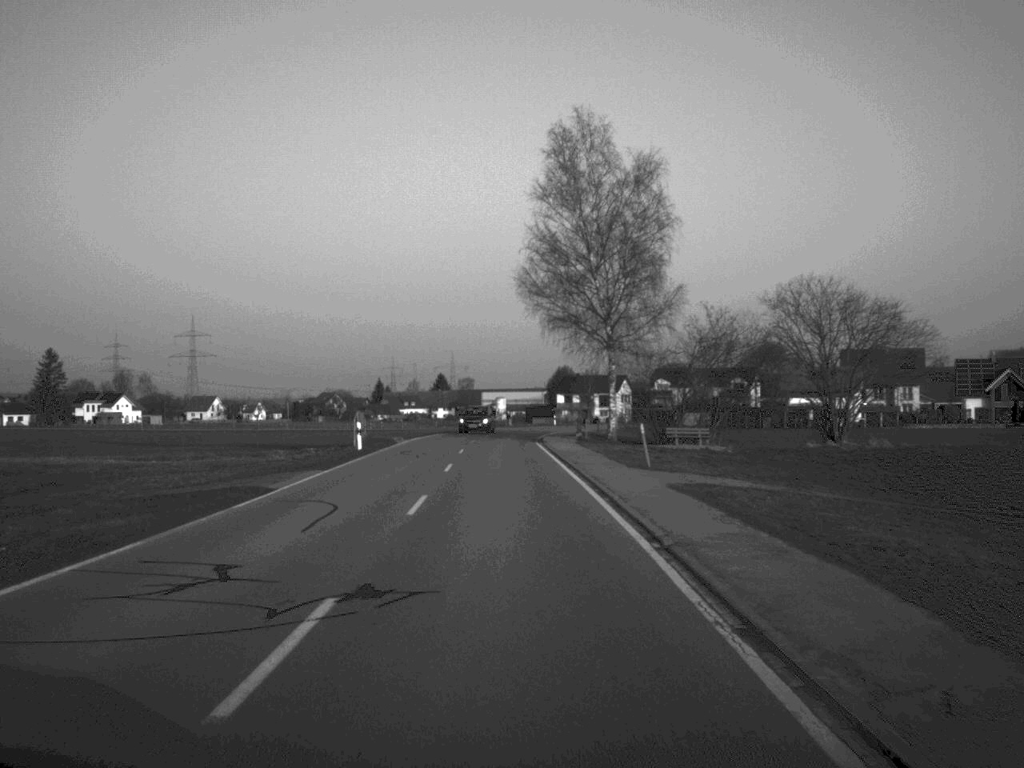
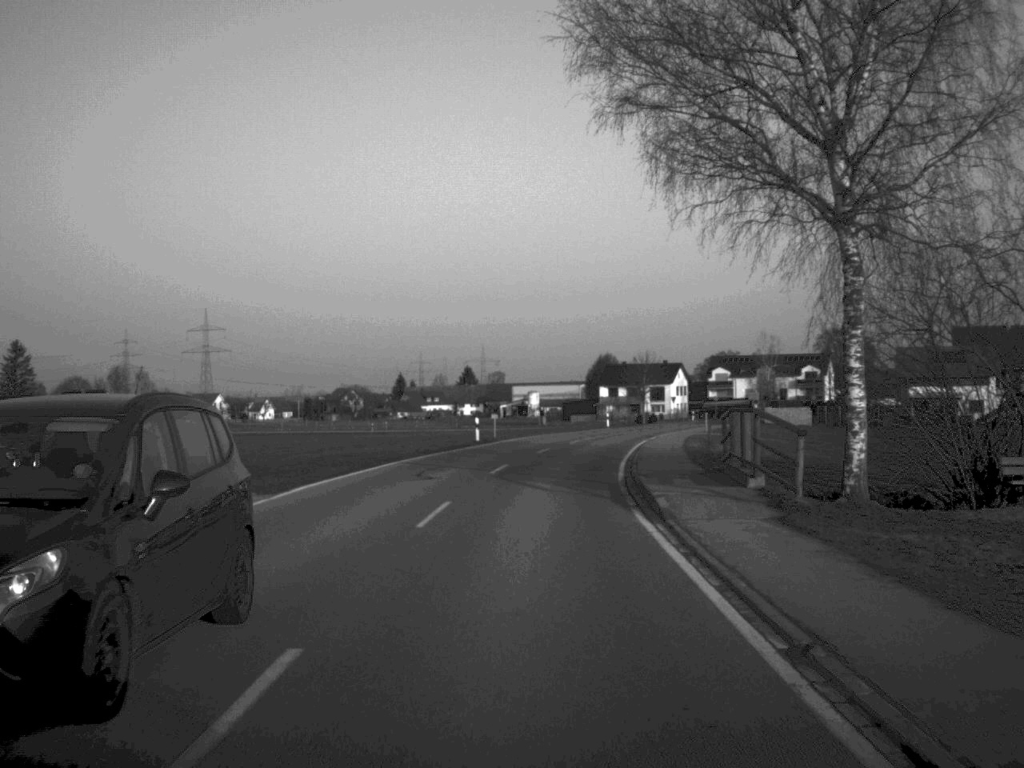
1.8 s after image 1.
(-0.6, +38.4) m; -1°
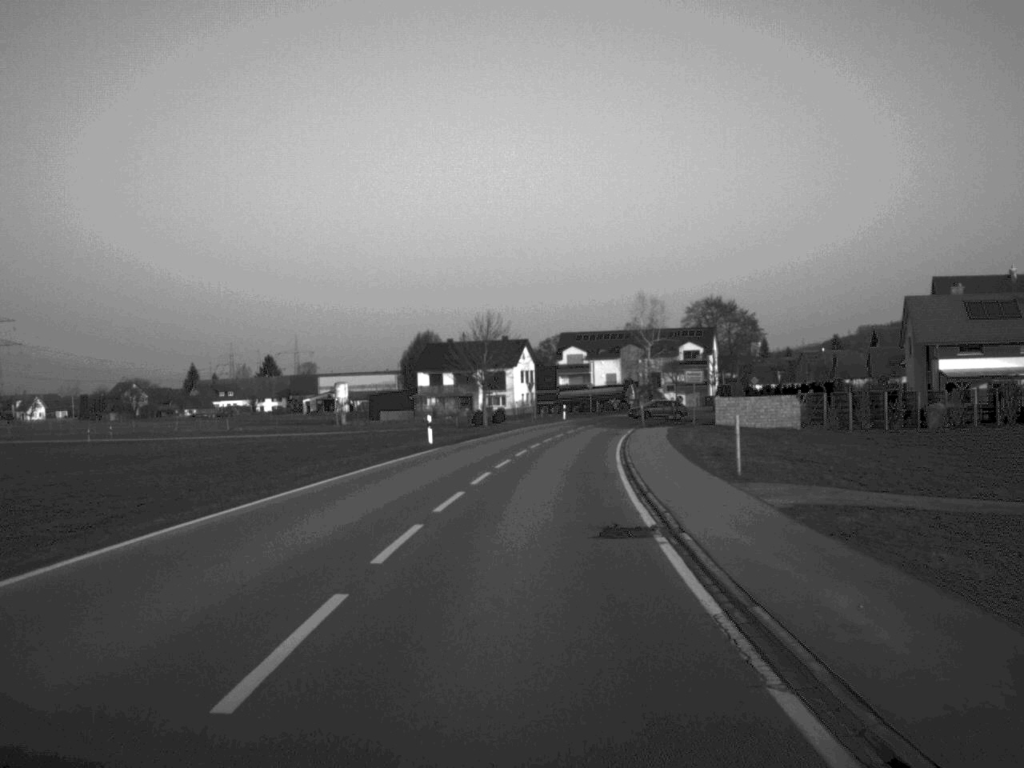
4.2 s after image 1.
(+3.3, +51.4) m; +8°
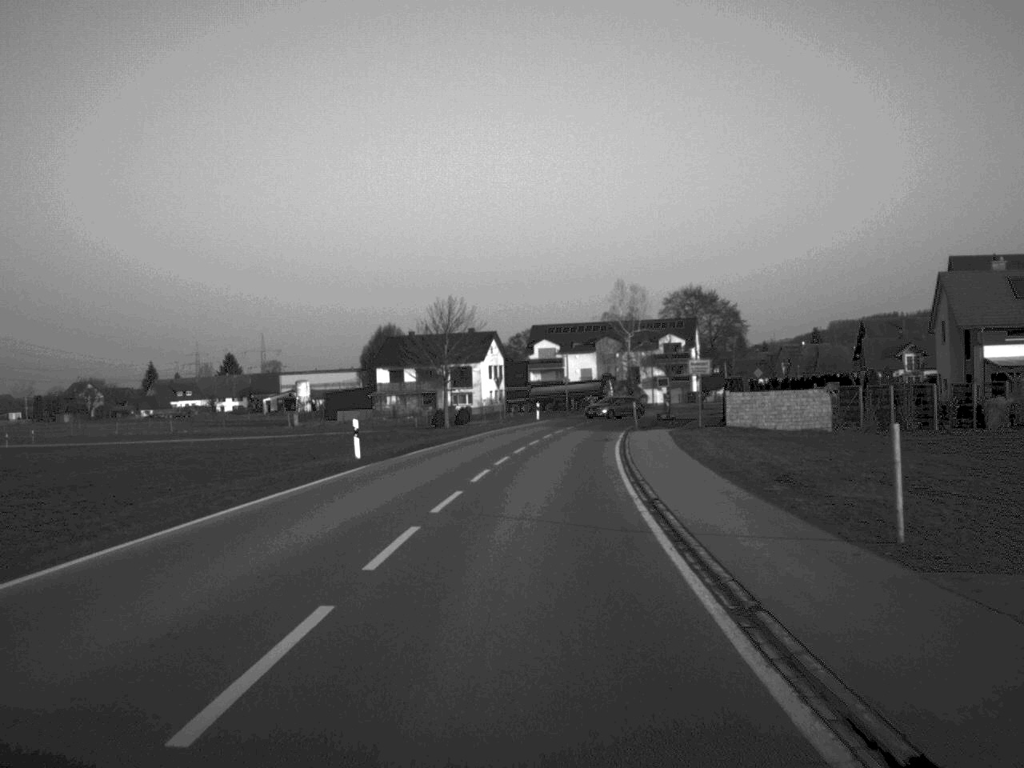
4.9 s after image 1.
(+0.1, +12.2) m; +1°
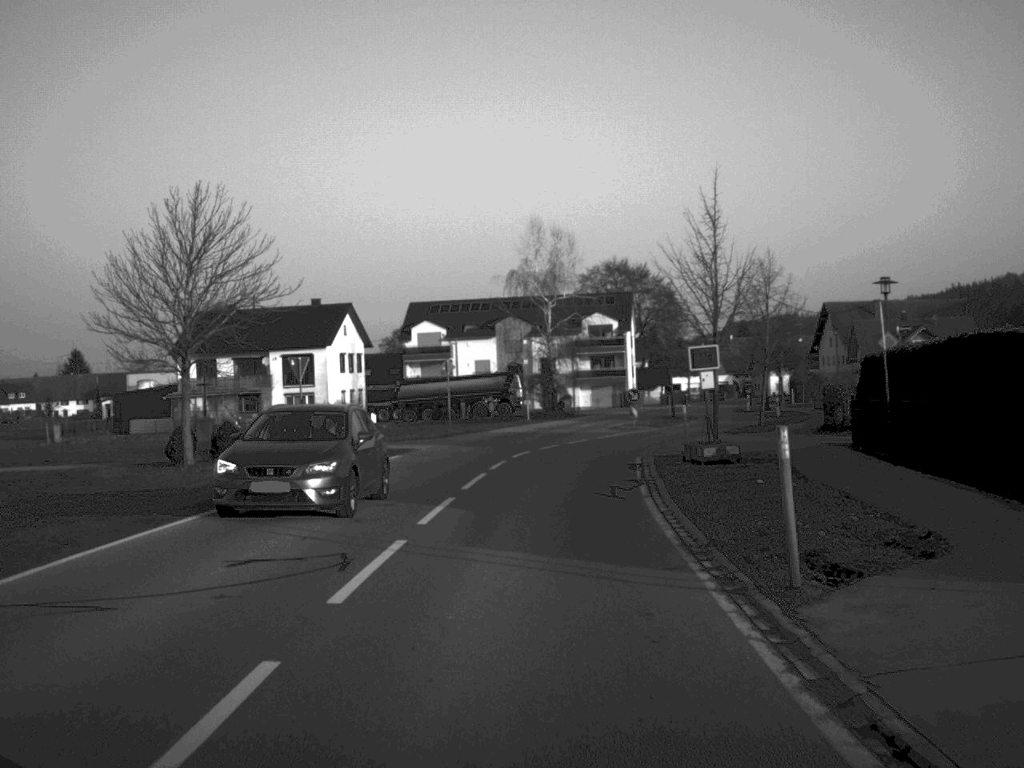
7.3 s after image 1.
(+1.7, +44.1) m; +5°
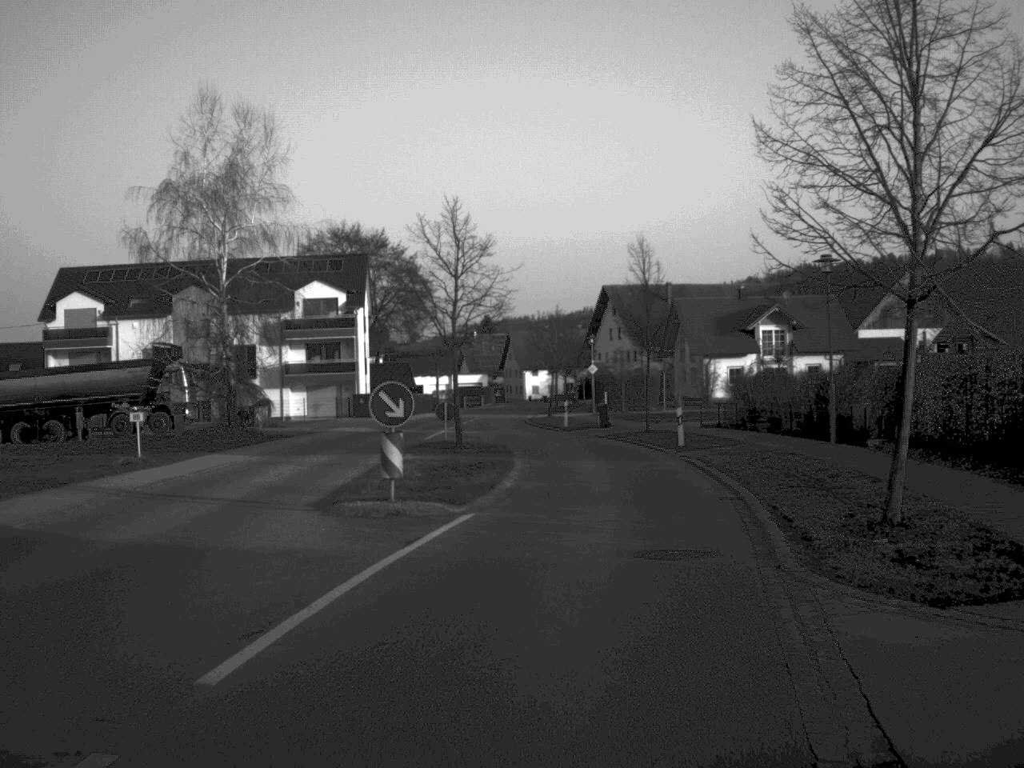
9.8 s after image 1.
(+2.4, +35.8) m; +12°
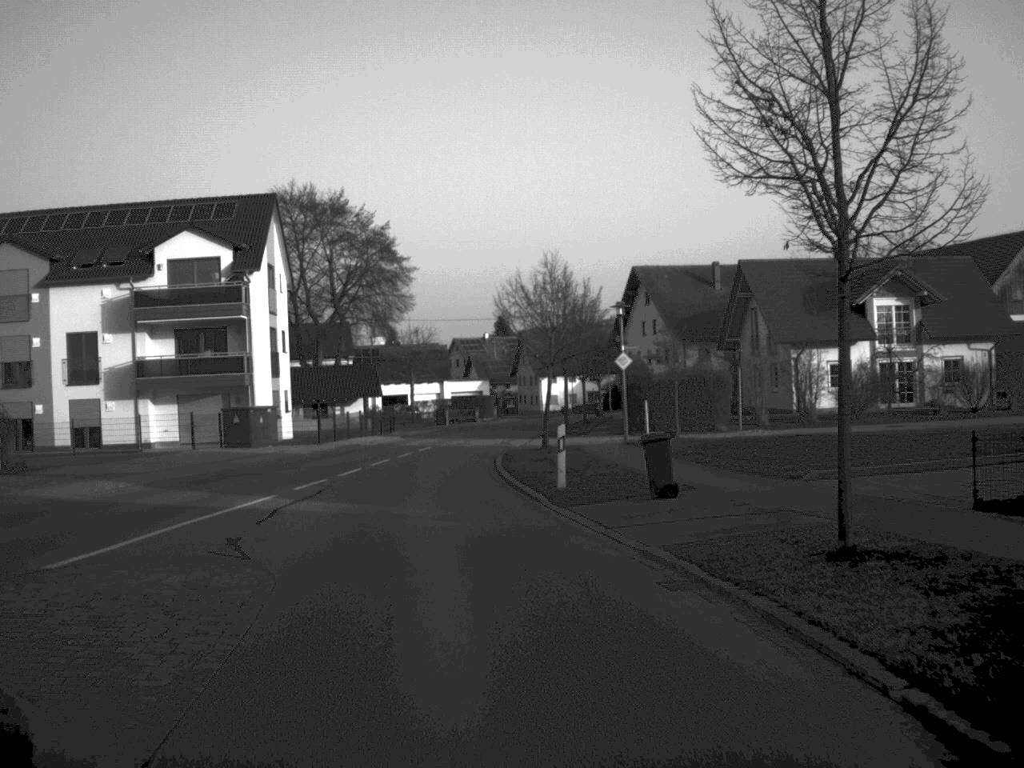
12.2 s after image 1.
(+1.3, +31.0) m; -2°
